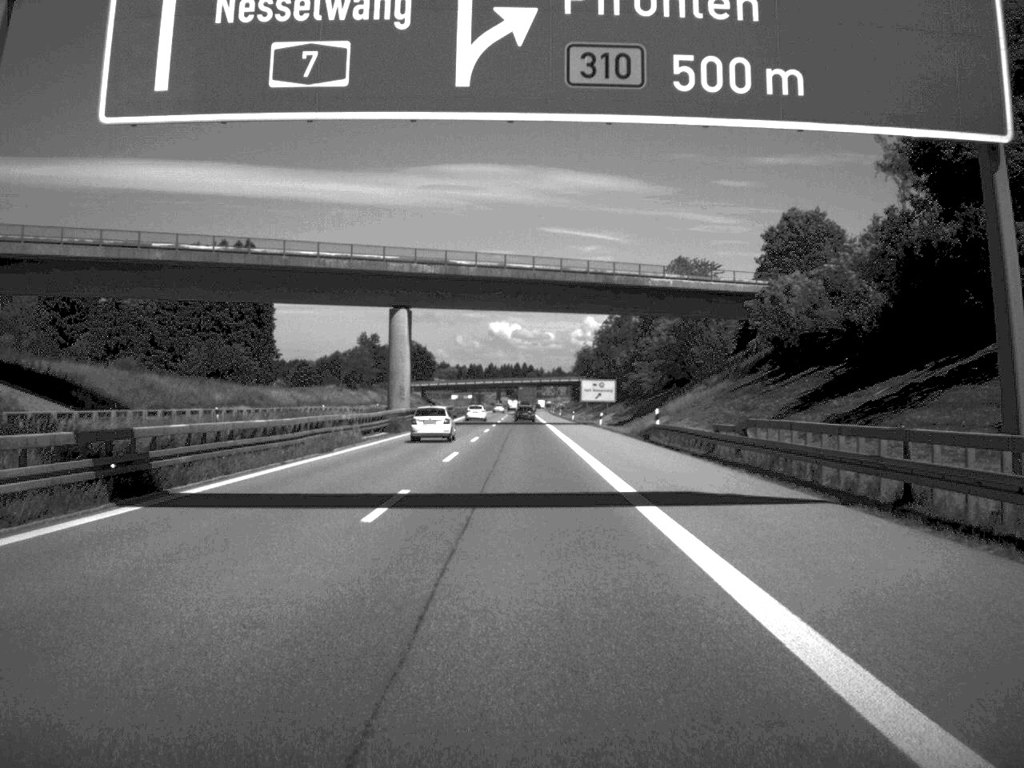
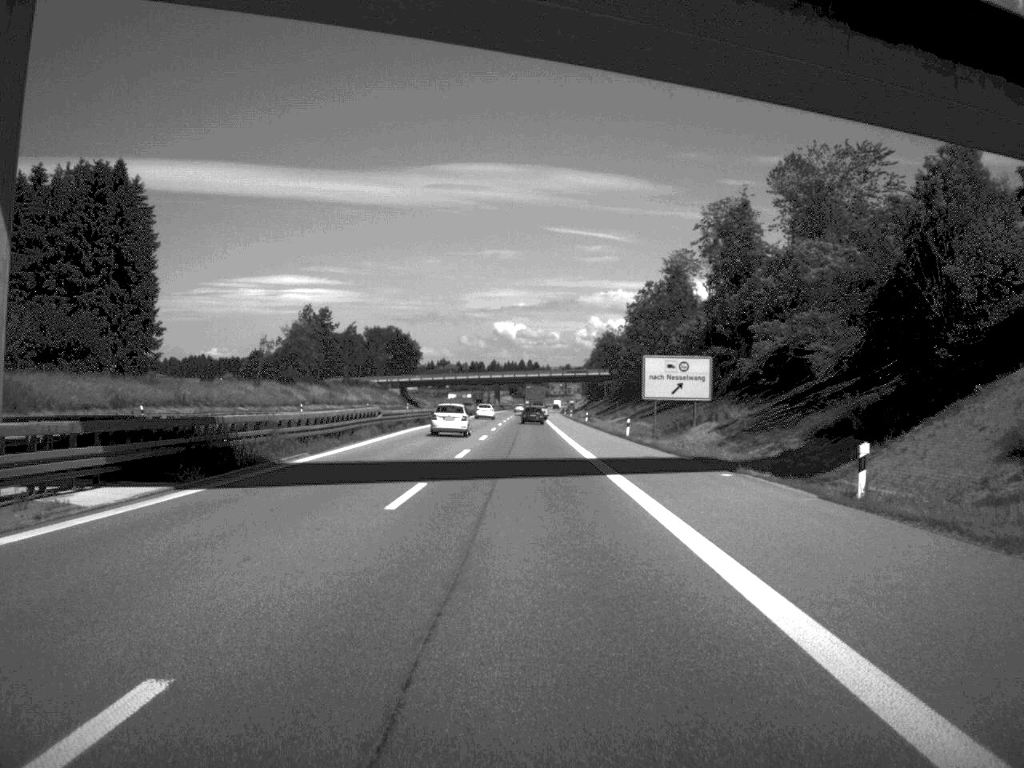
(-0.2, +69.0) m; 0°
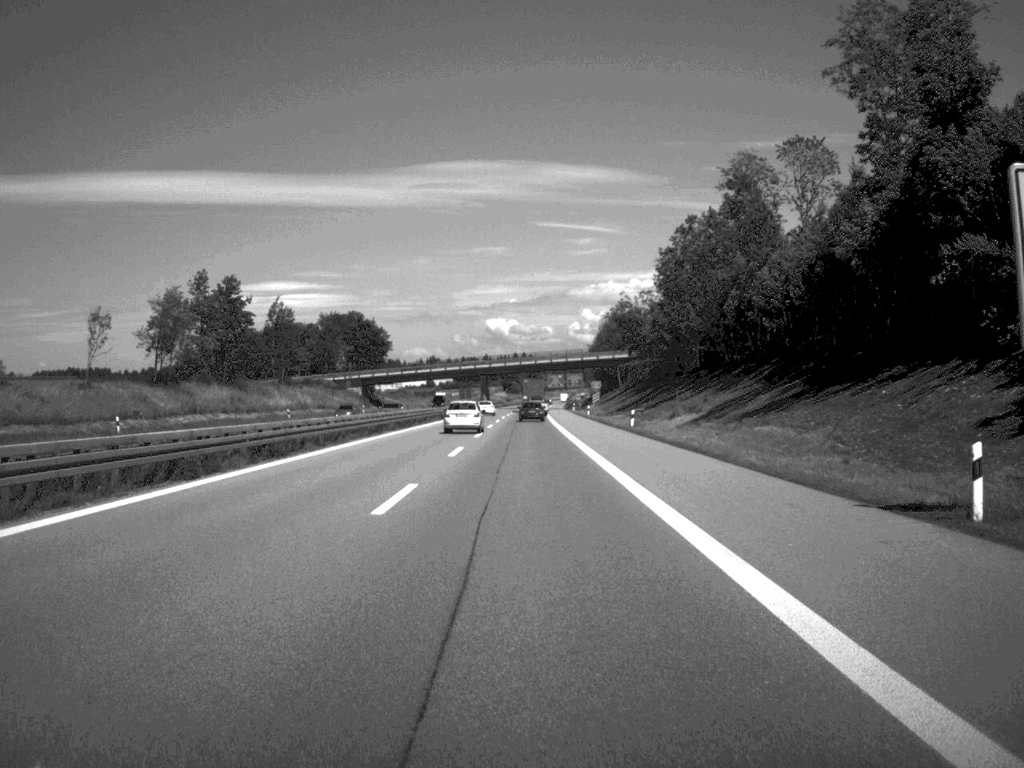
(0.0, +55.1) m; 0°
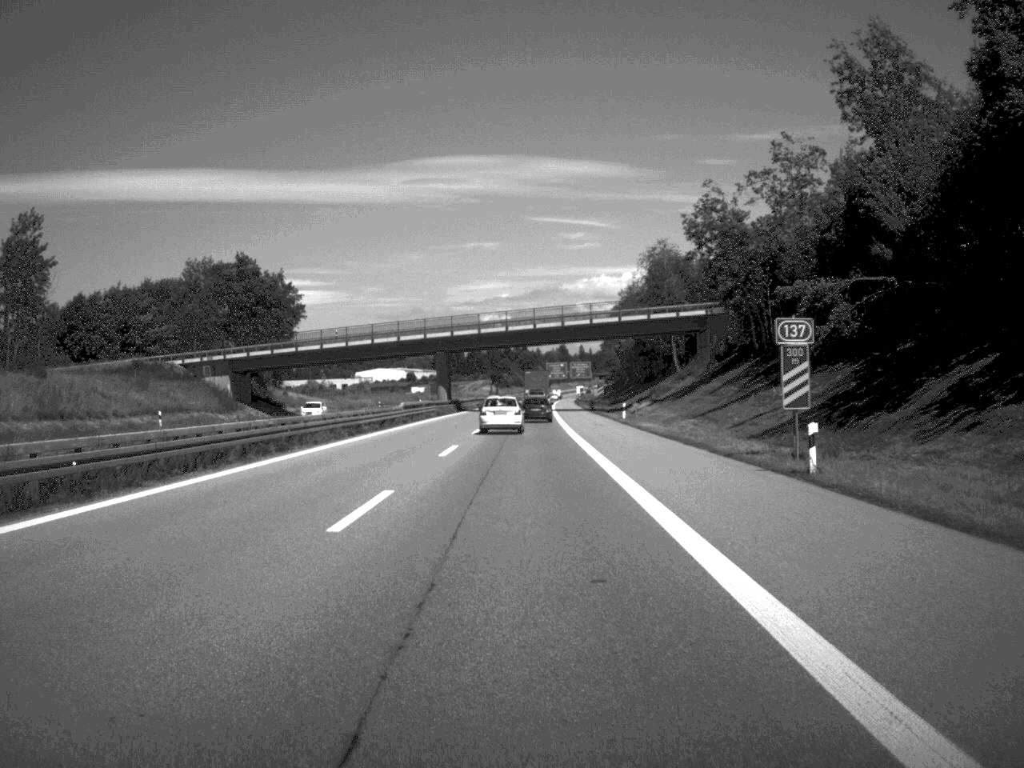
(0.0, +90.8) m; 0°
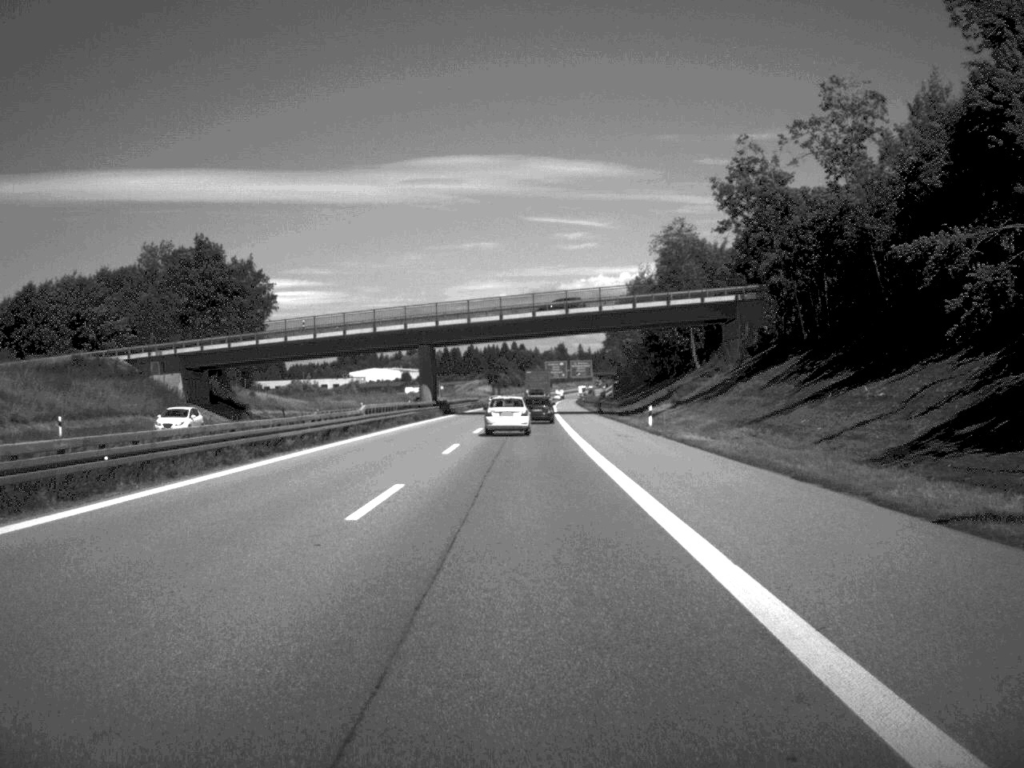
(0.0, +16.4) m; 0°
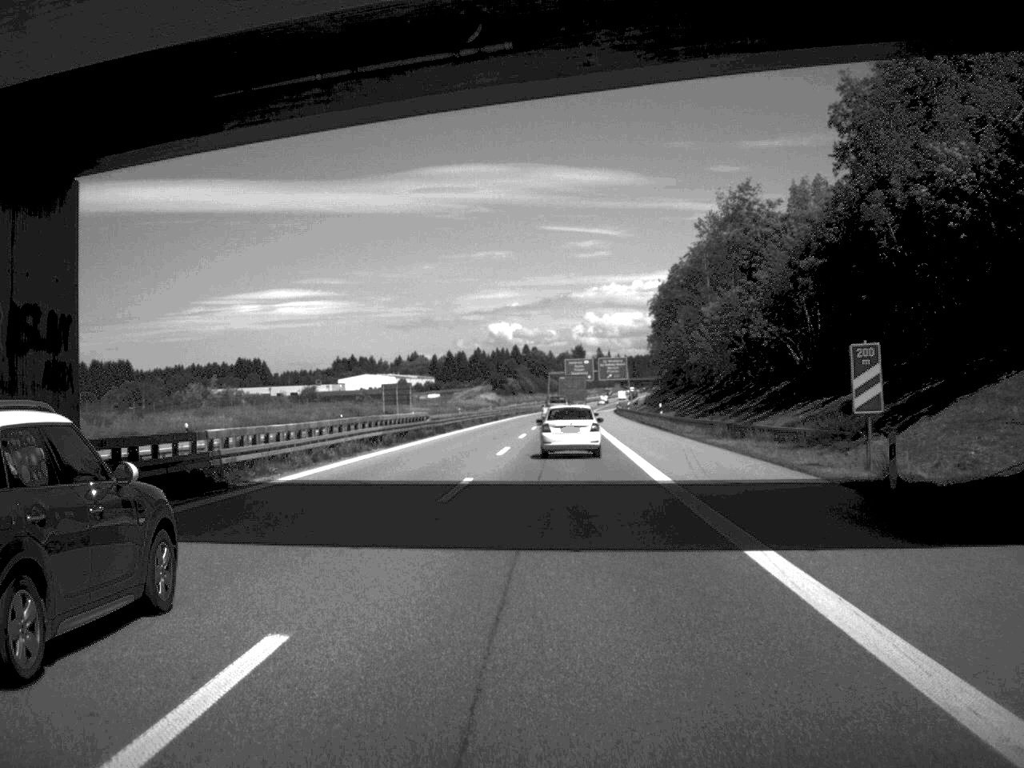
(-0.1, +84.2) m; -1°
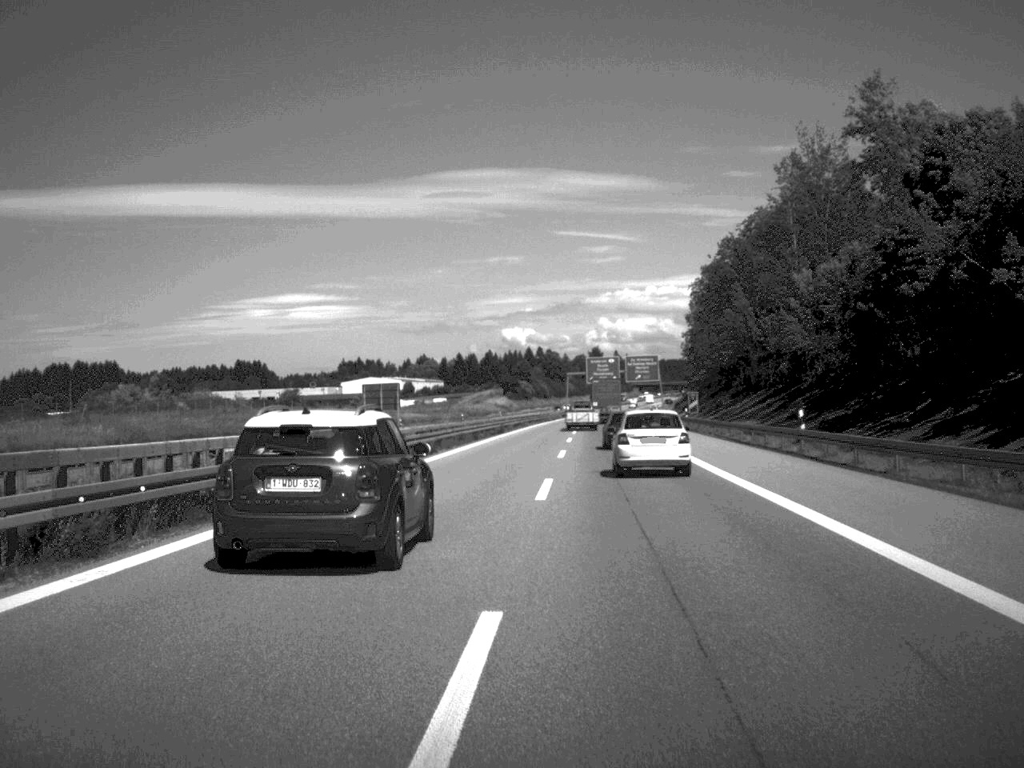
(-0.3, +34.4) m; -1°
